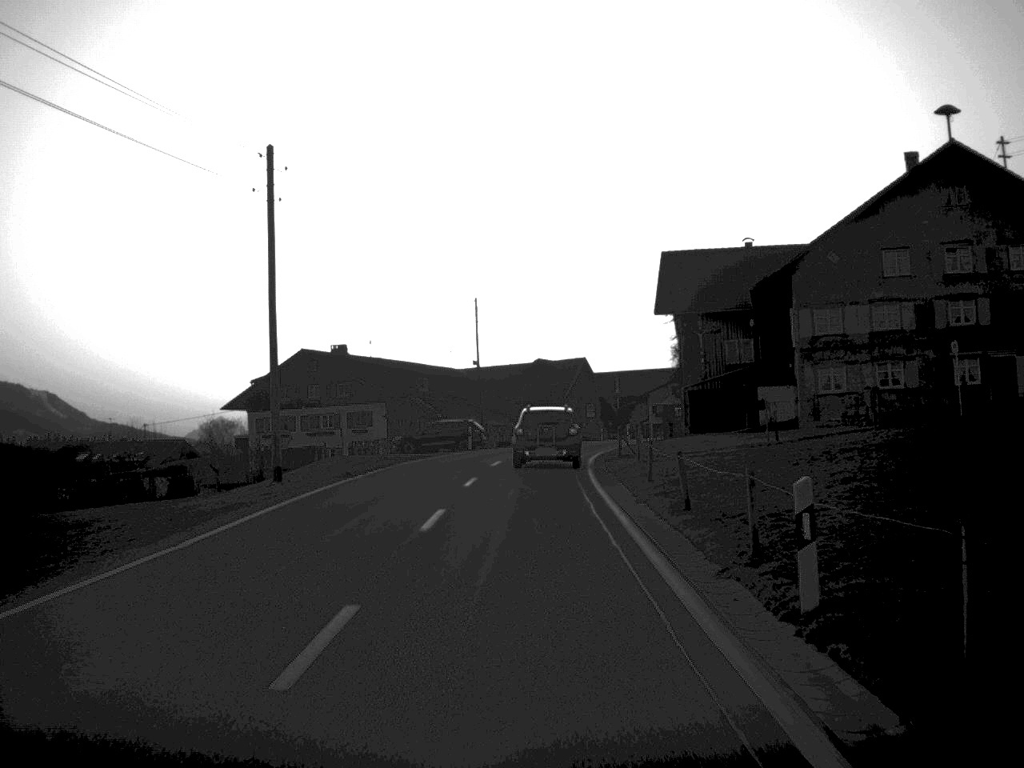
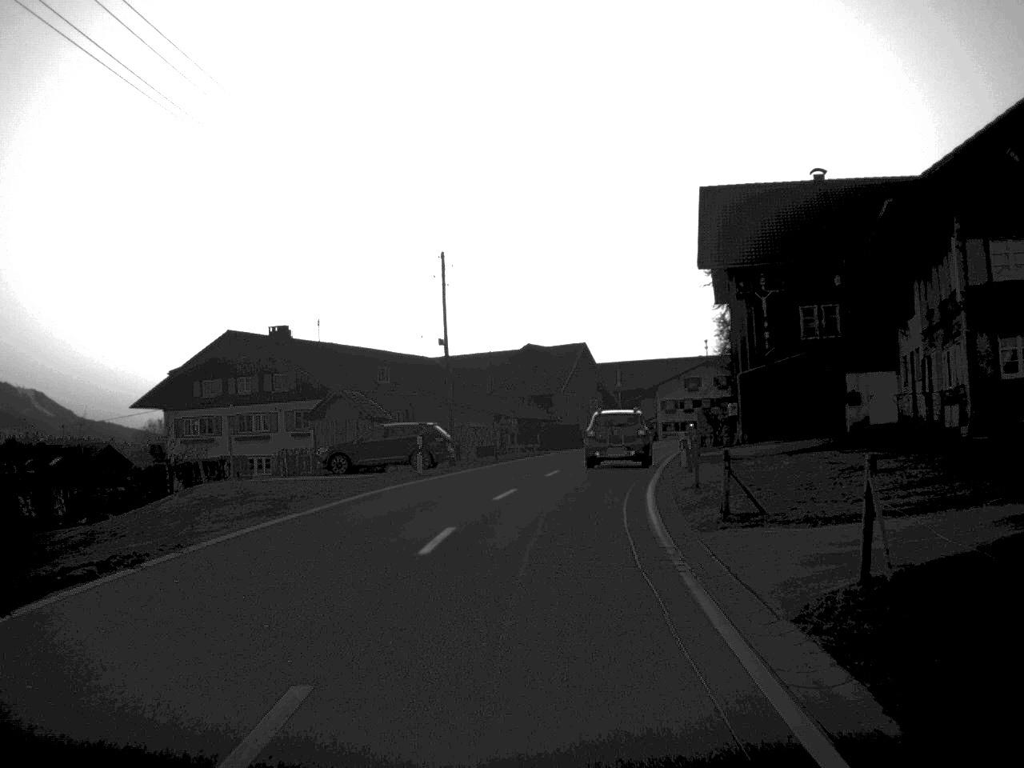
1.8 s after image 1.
(0.0, +21.1) m; +1°
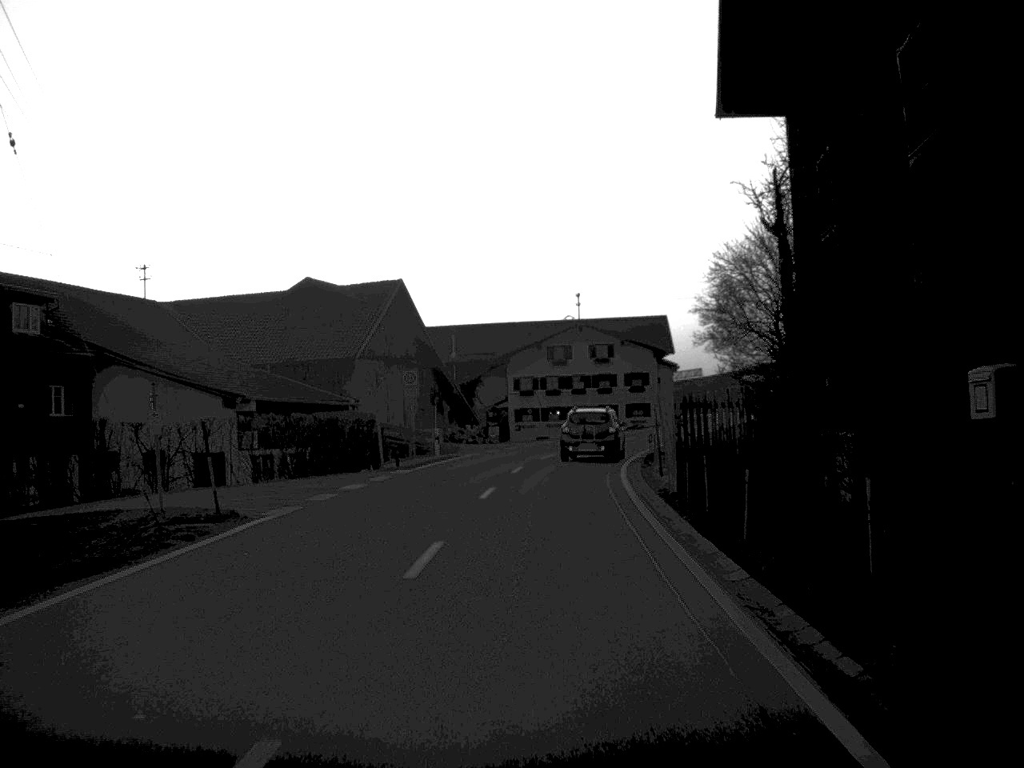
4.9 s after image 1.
(+2.5, +37.5) m; +8°
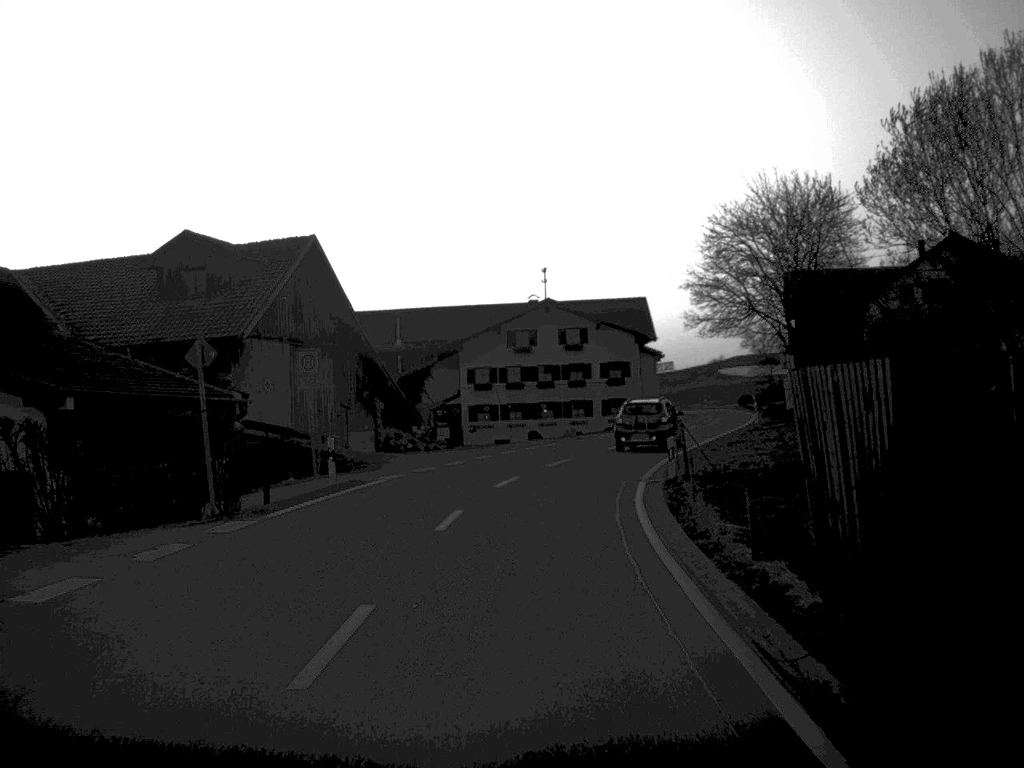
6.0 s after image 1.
(+0.2, +14.8) m; +2°
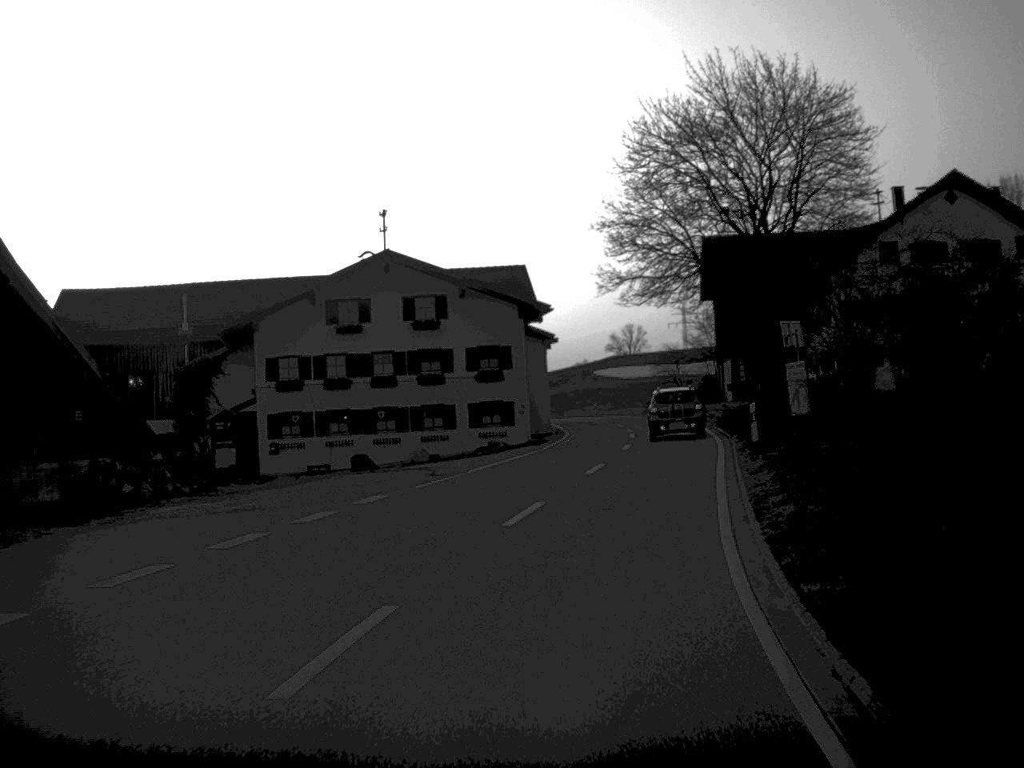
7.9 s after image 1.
(+1.0, +24.9) m; +7°
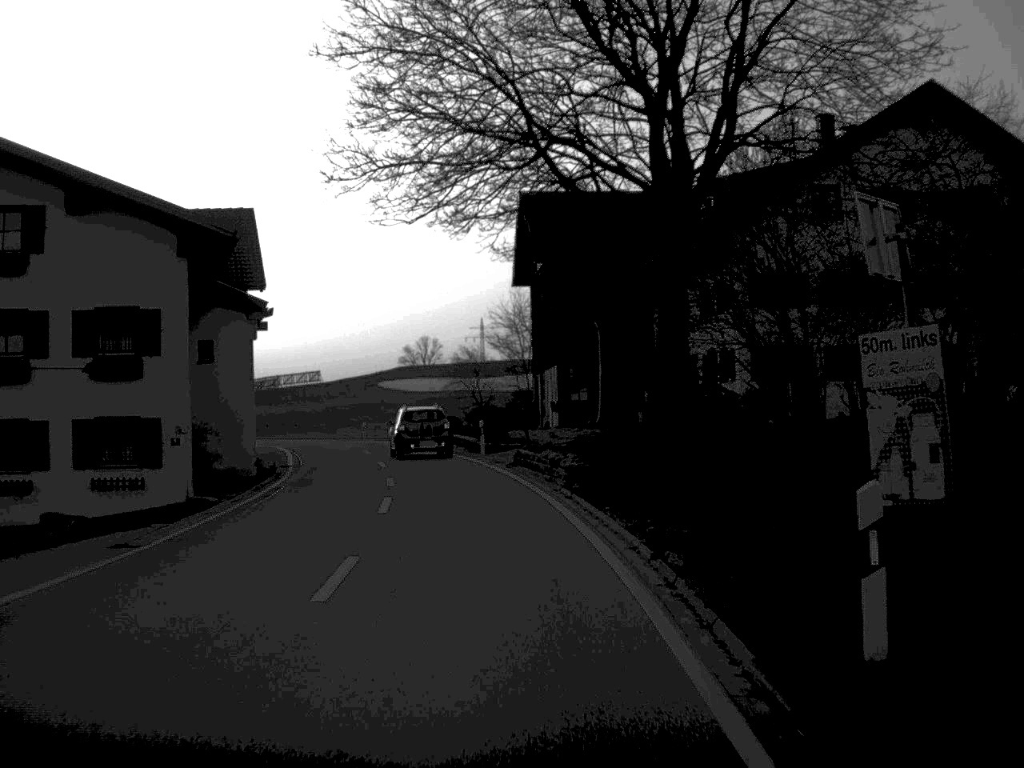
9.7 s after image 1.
(+2.4, +24.2) m; +9°
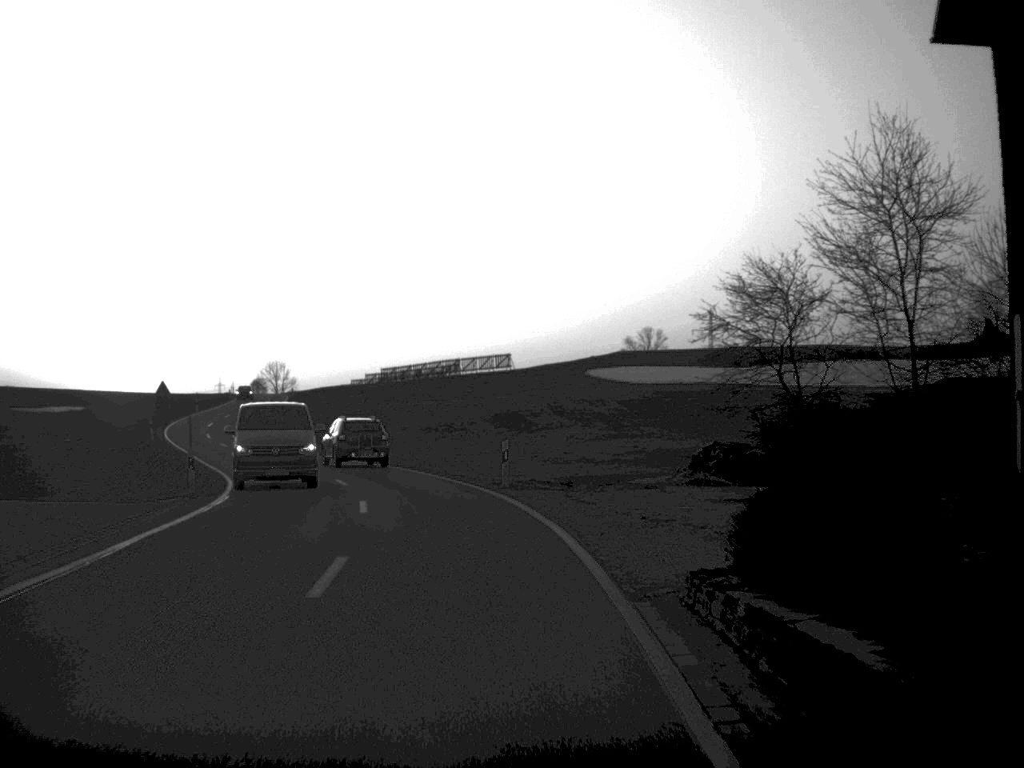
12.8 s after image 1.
(-3.5, +42.8) m; -10°
